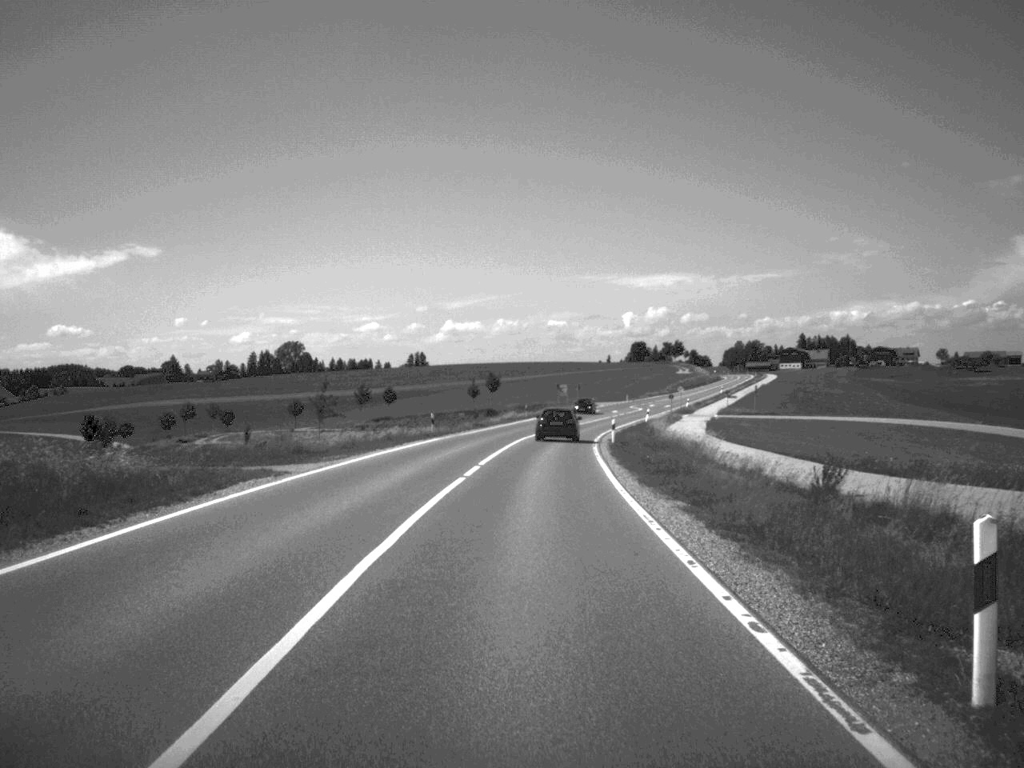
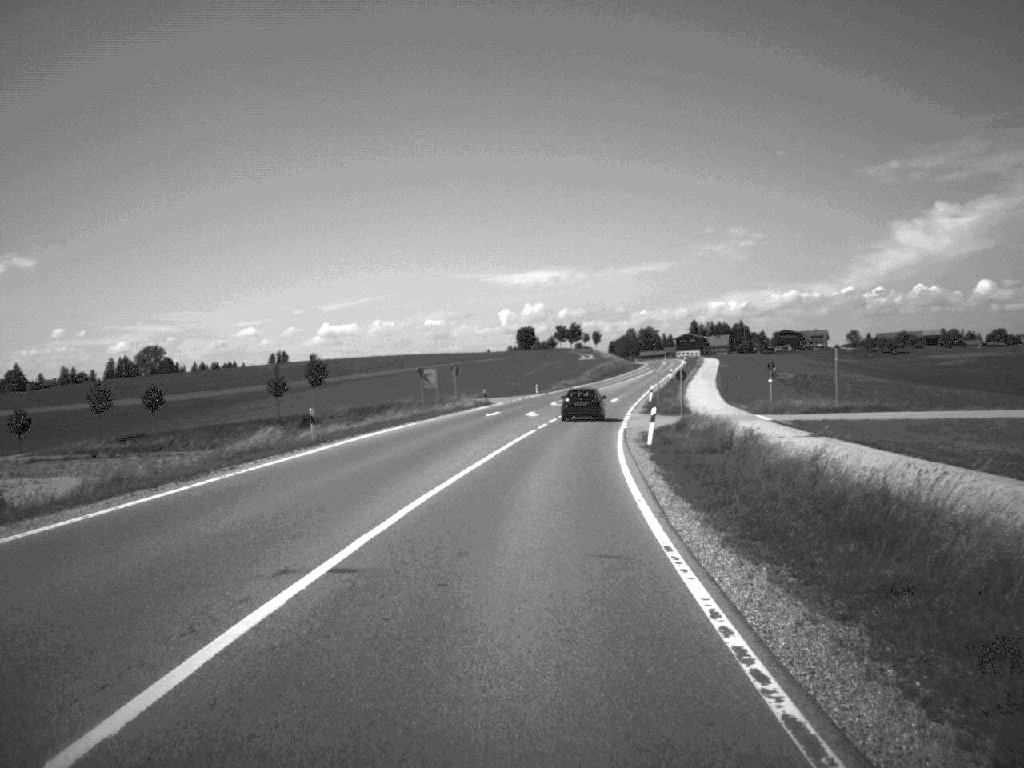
(+2.7, +67.0) m; +5°
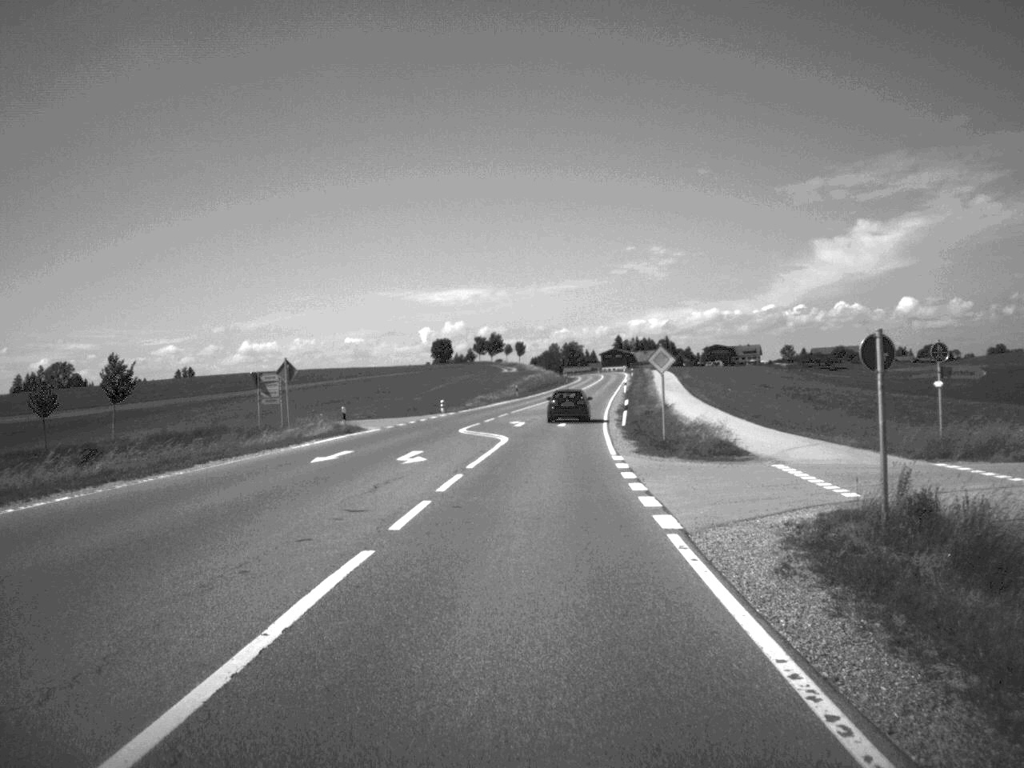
(+1.1, +33.7) m; +3°
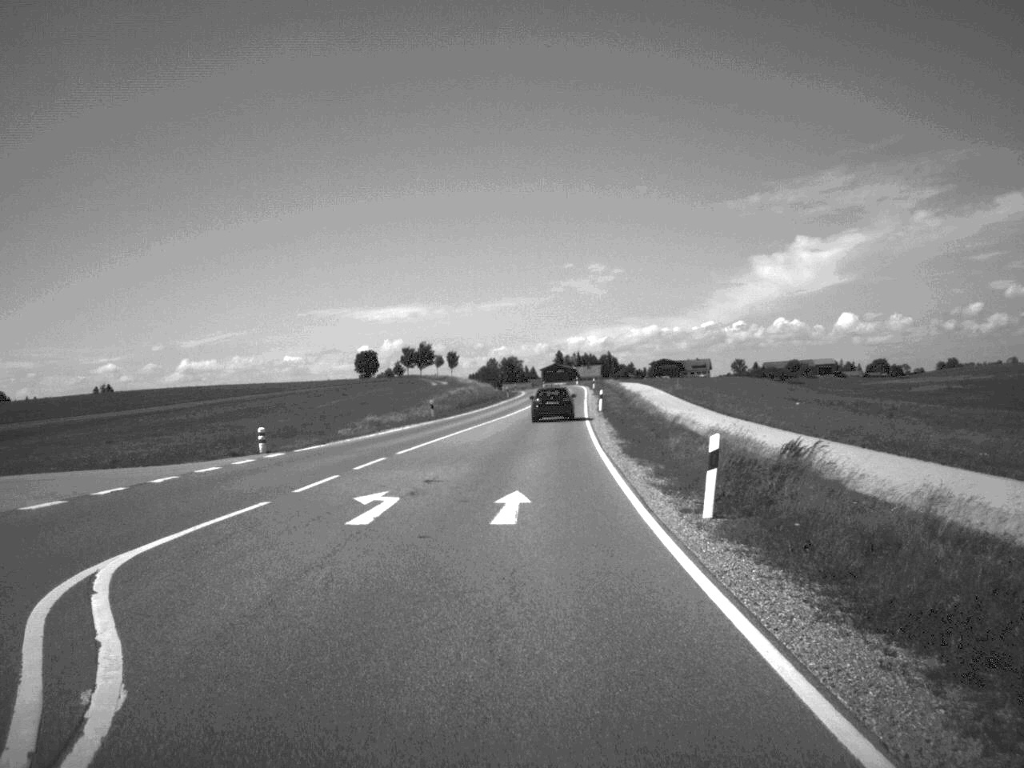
(+0.9, +36.1) m; +3°
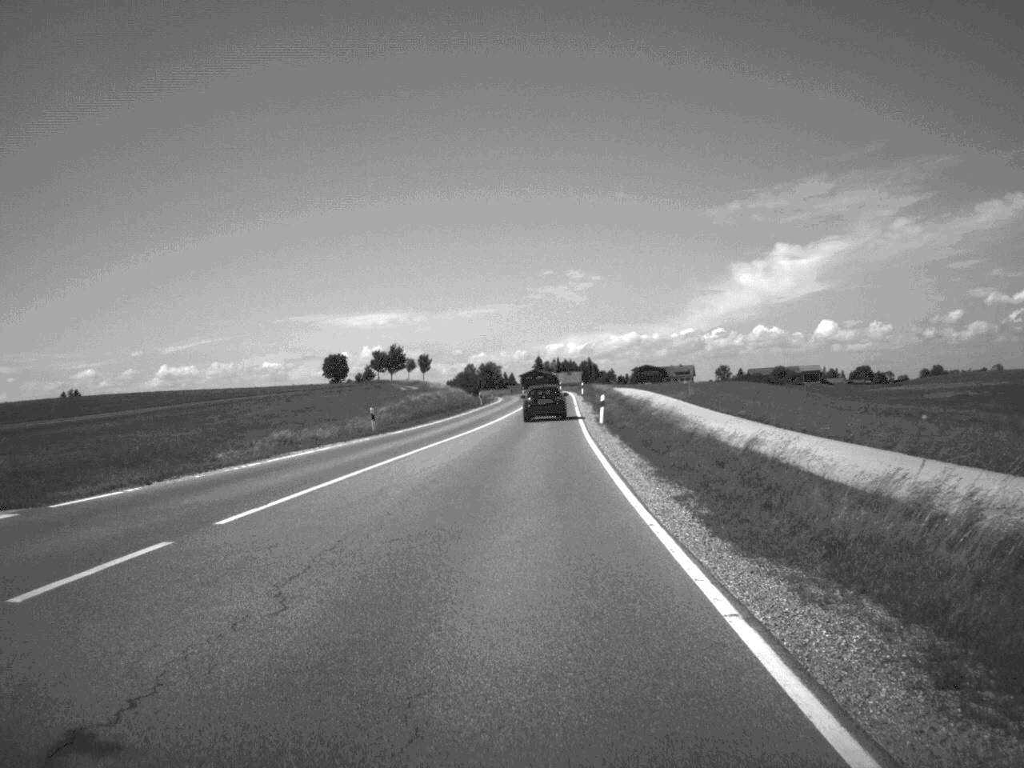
(+0.2, +17.2) m; +1°
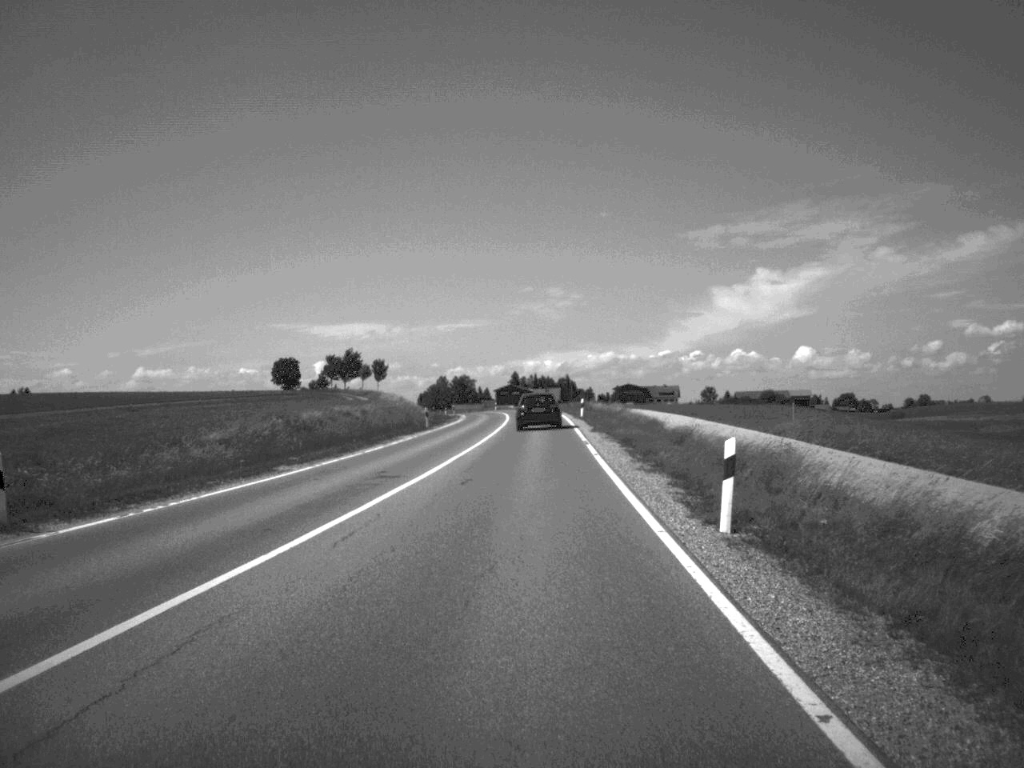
(+0.3, +33.3) m; +1°
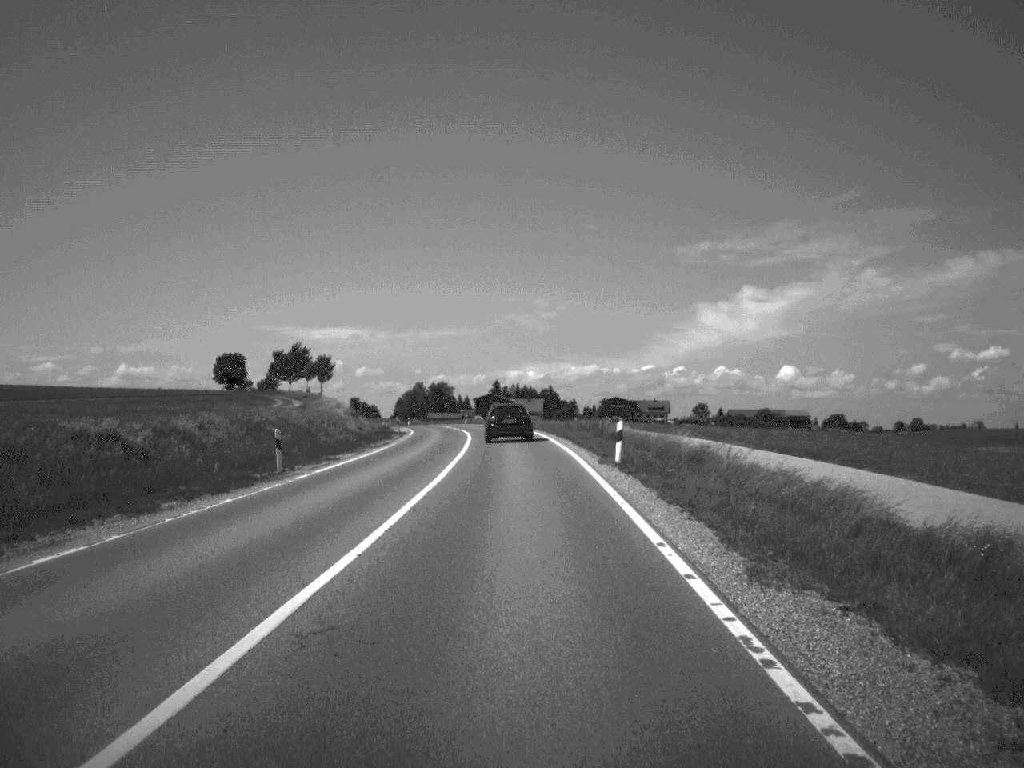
(+0.3, +34.7) m; +1°
